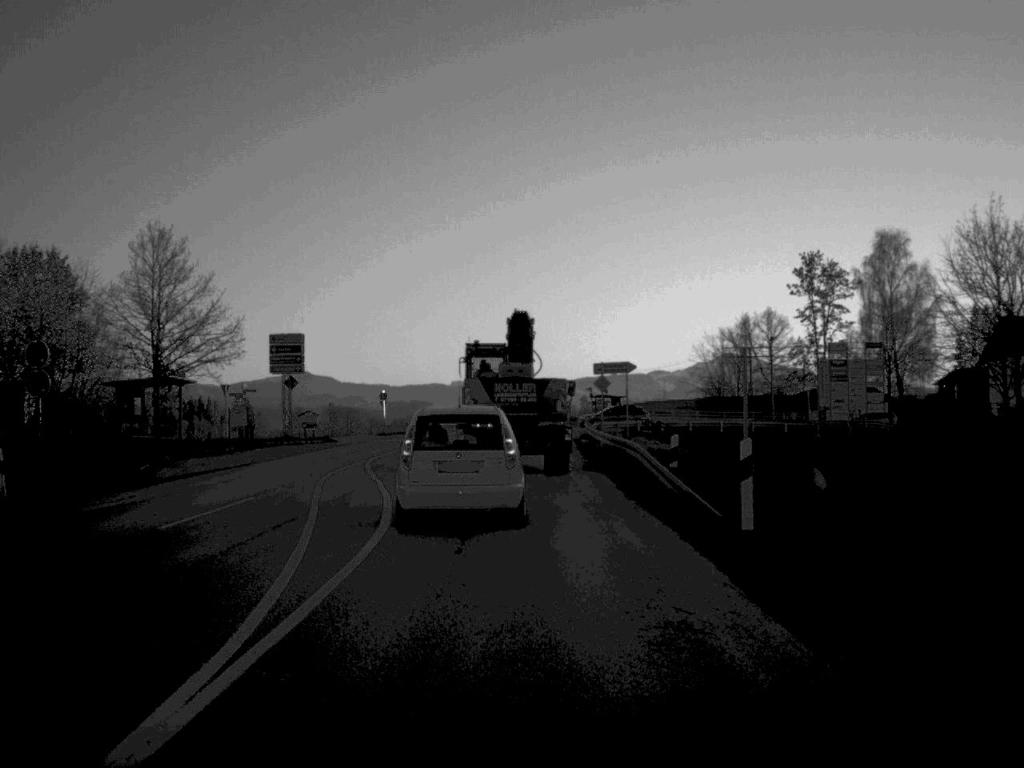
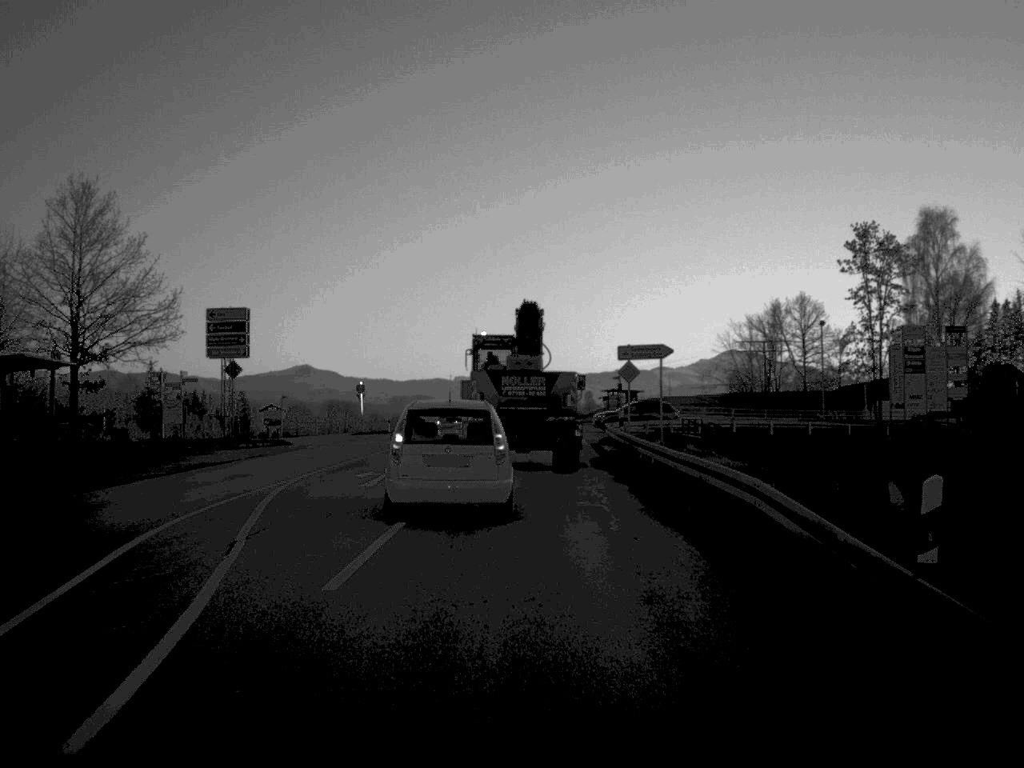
(0.0, +13.7) m; 0°
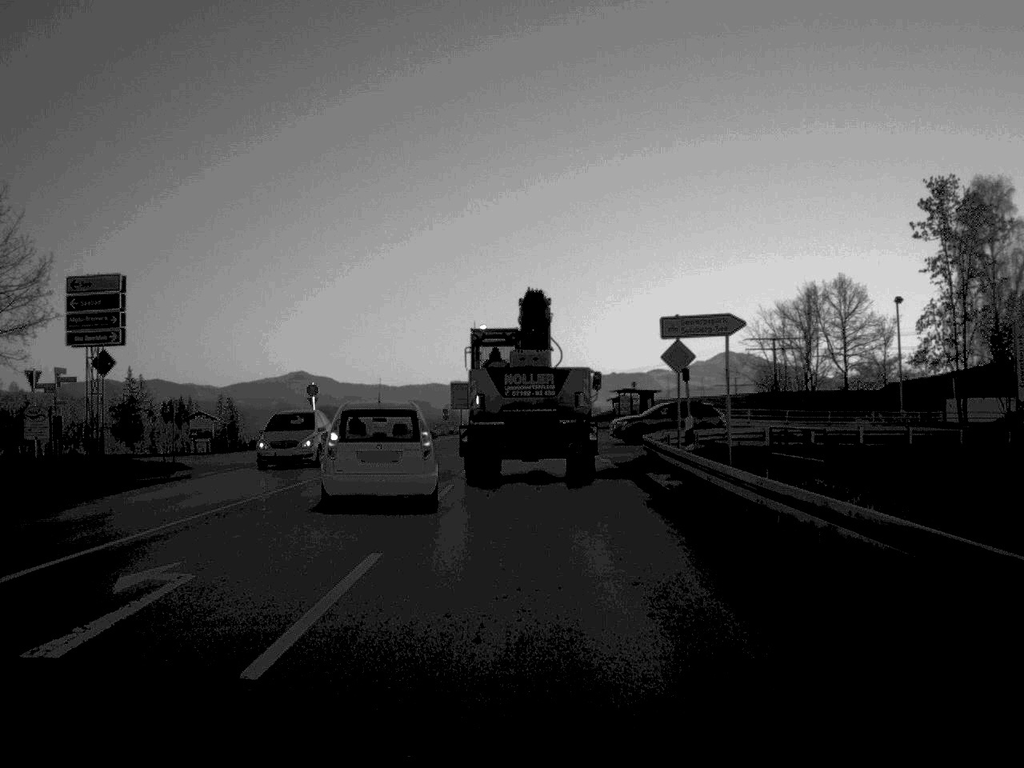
(0.0, +15.8) m; 0°
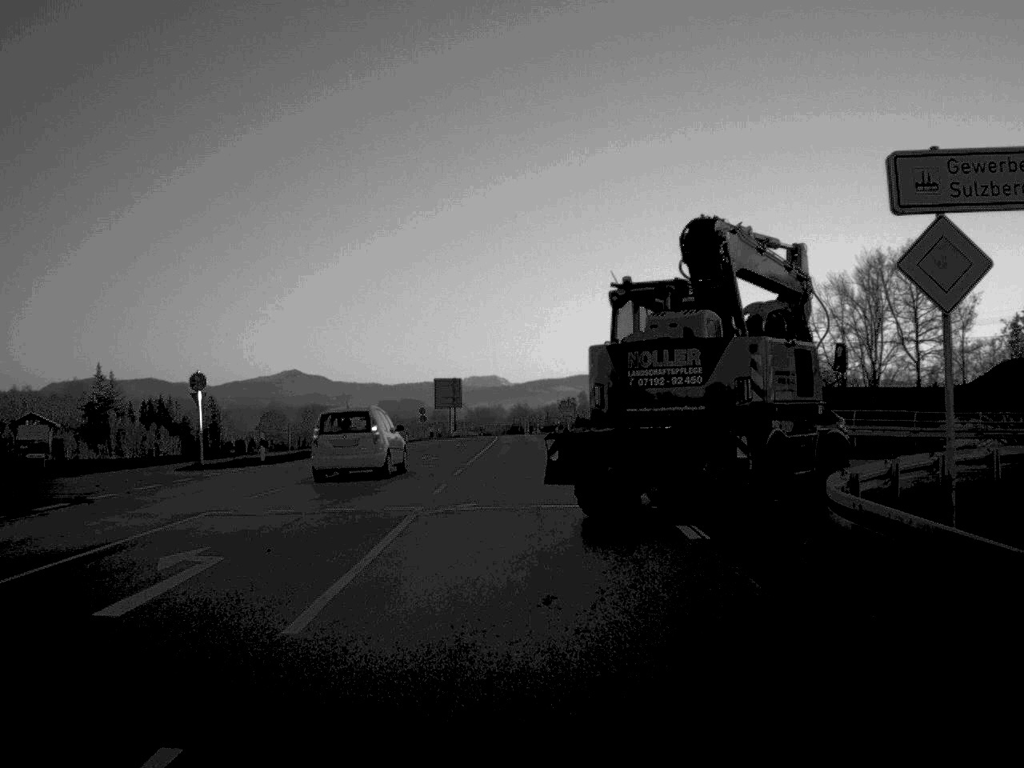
(+0.1, +19.7) m; 0°
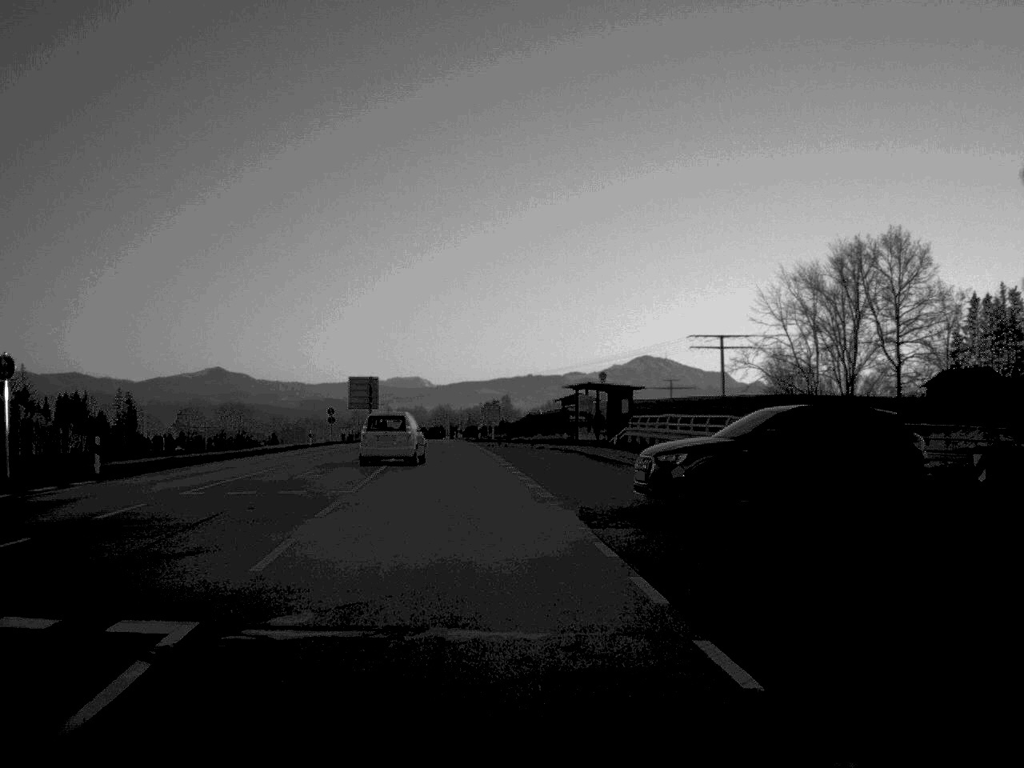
(+0.1, +10.4) m; +4°
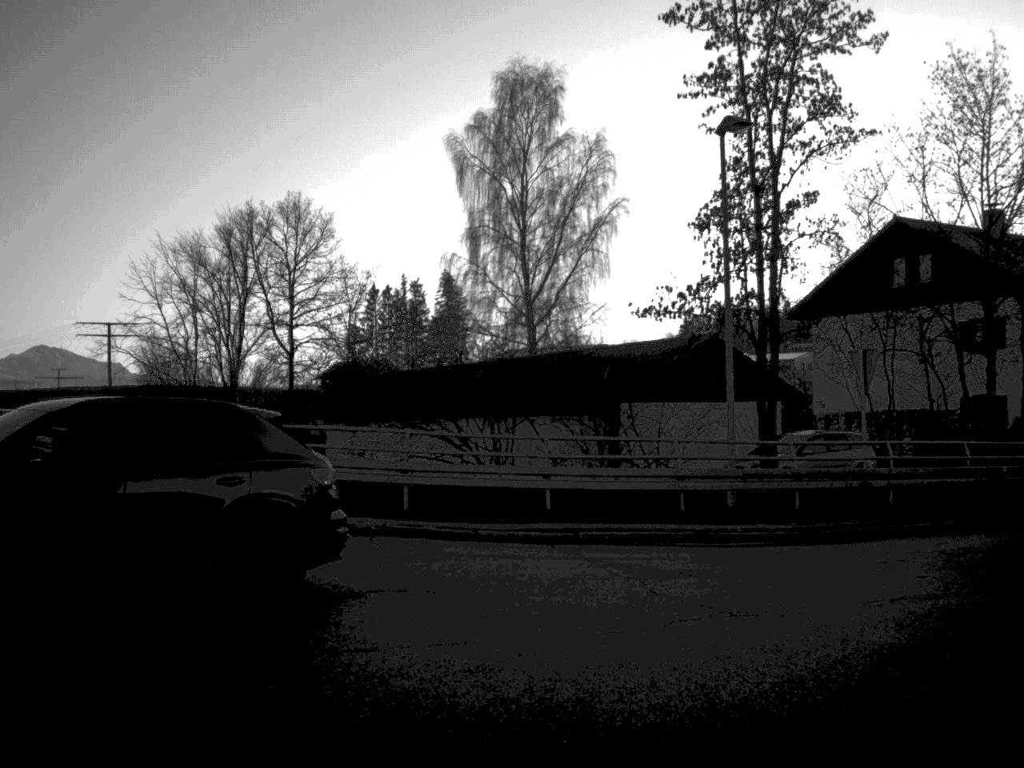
(+1.9, +8.9) m; +27°
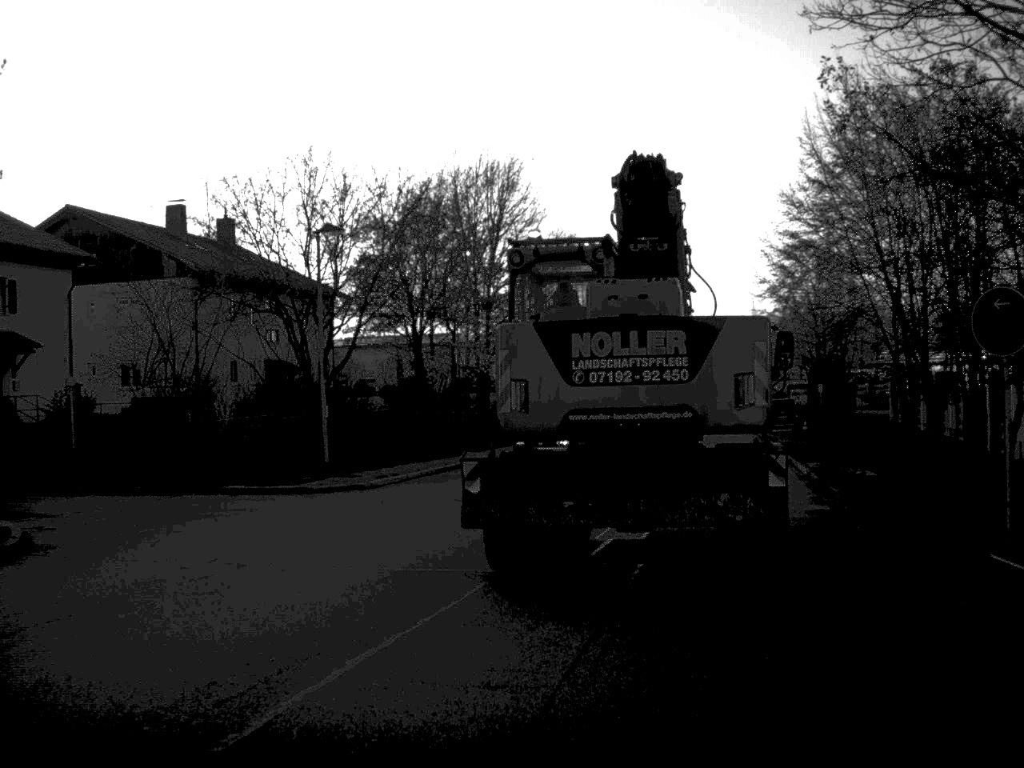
(+5.3, +10.4) m; +50°
